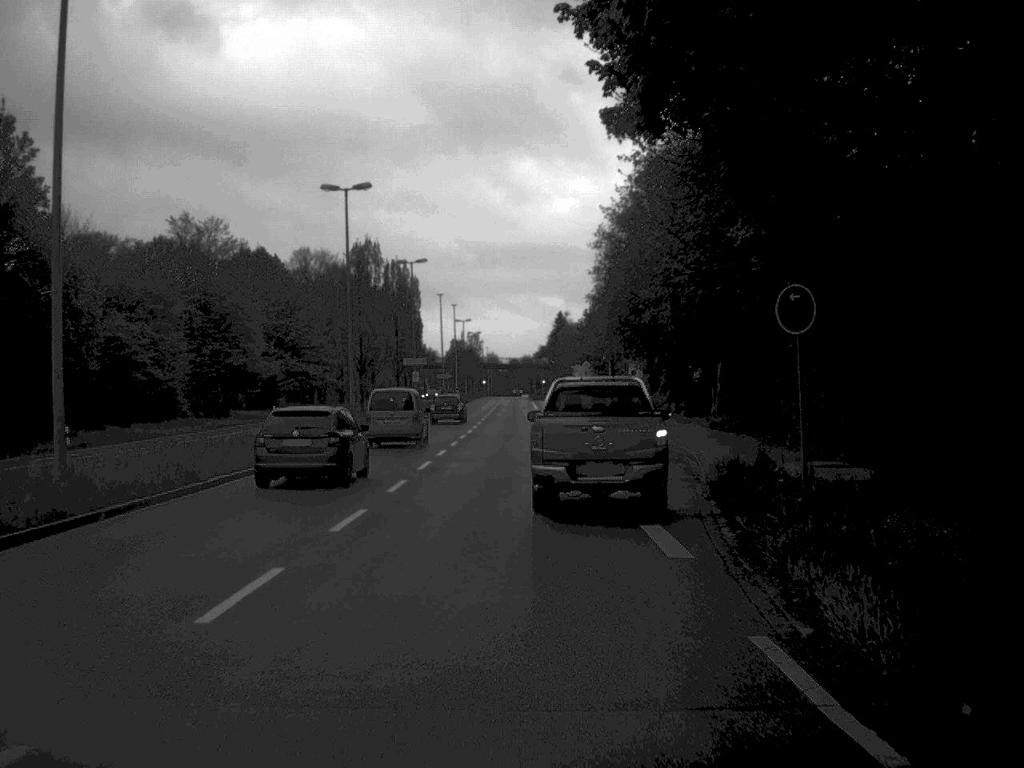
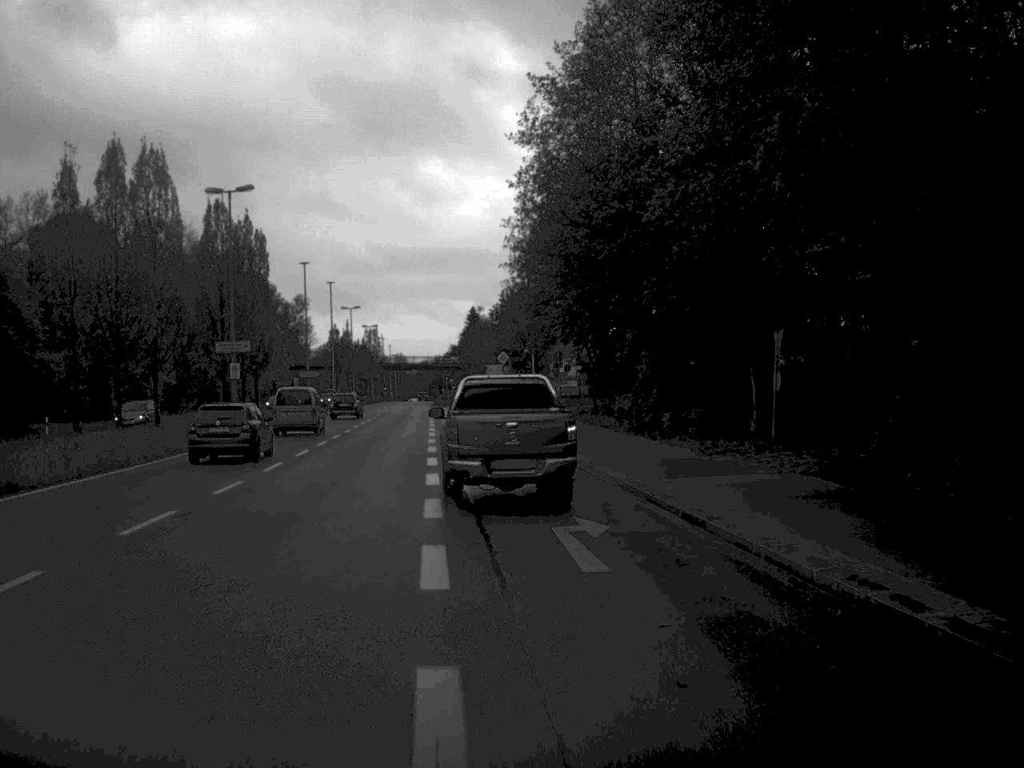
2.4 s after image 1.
(+1.2, +31.5) m; +4°
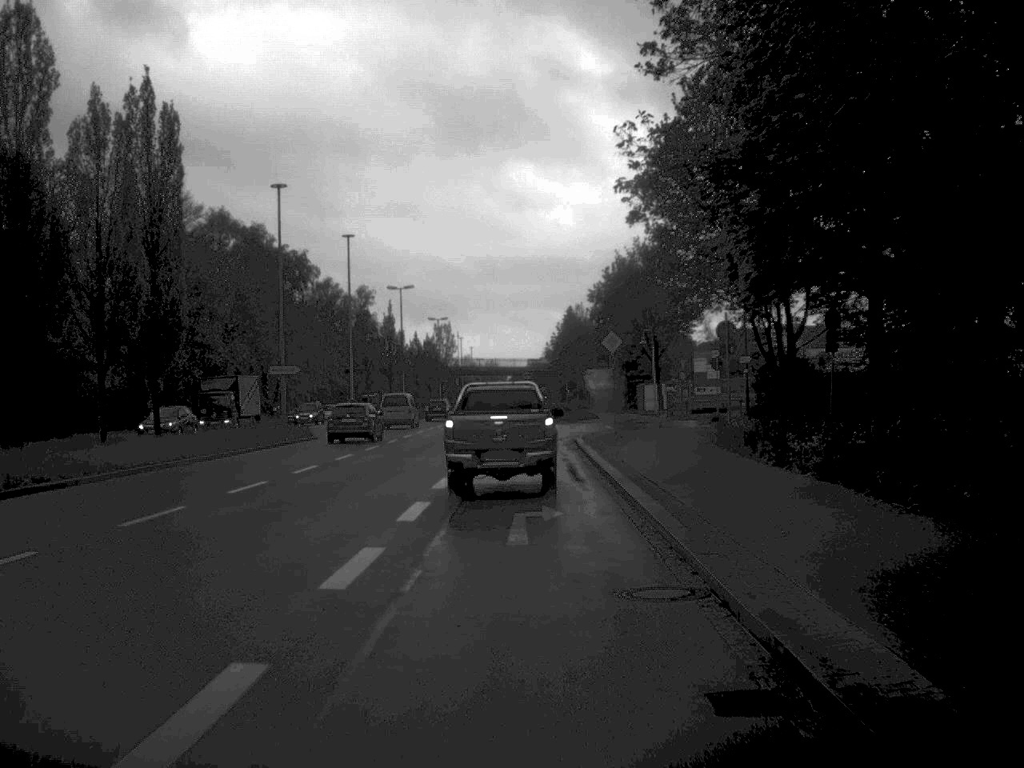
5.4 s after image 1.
(-0.9, +35.2) m; -5°
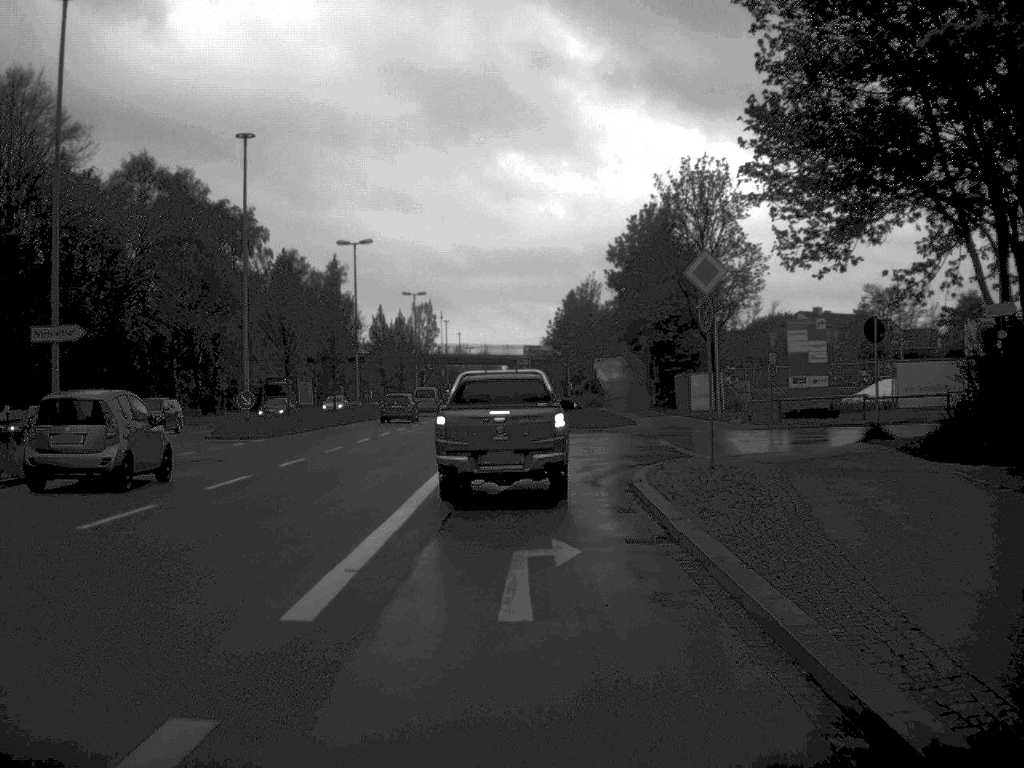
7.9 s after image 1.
(0.0, +25.1) m; 0°
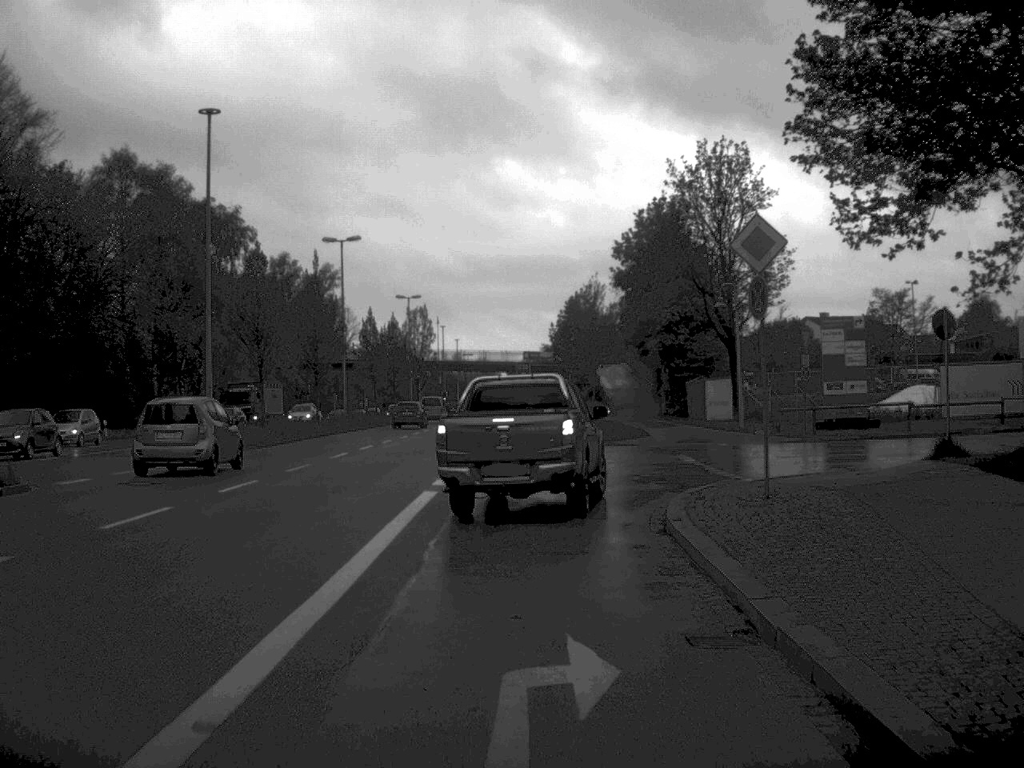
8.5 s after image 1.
(0.0, +5.1) m; 0°
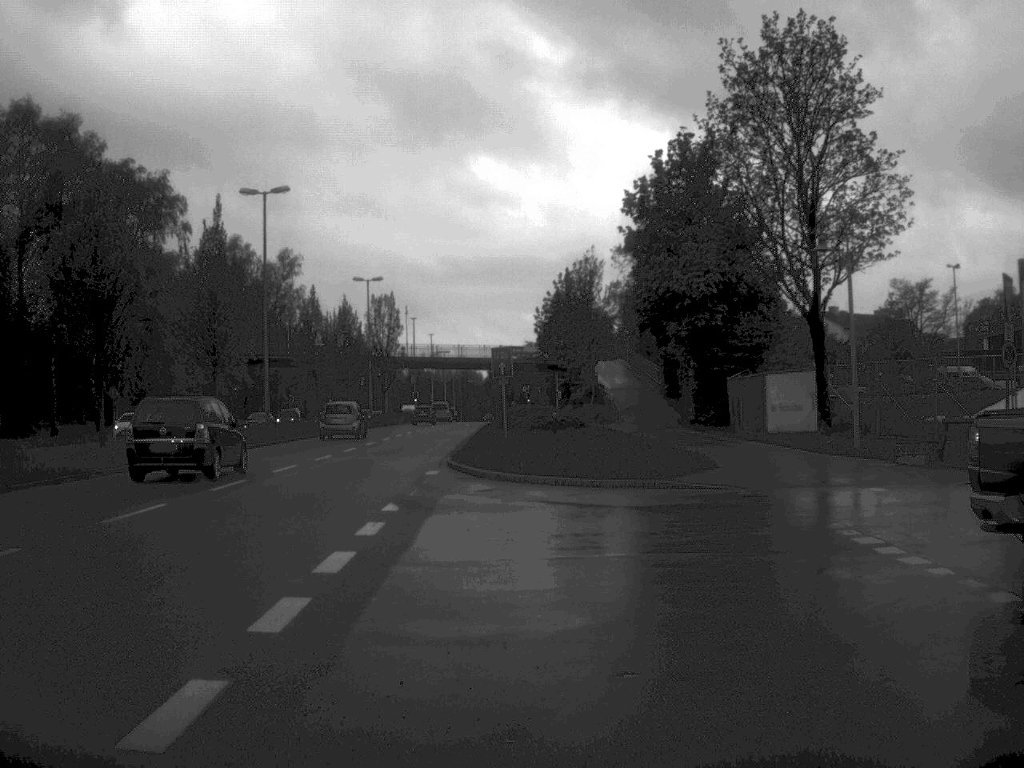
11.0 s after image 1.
(0.0, +16.7) m; +1°
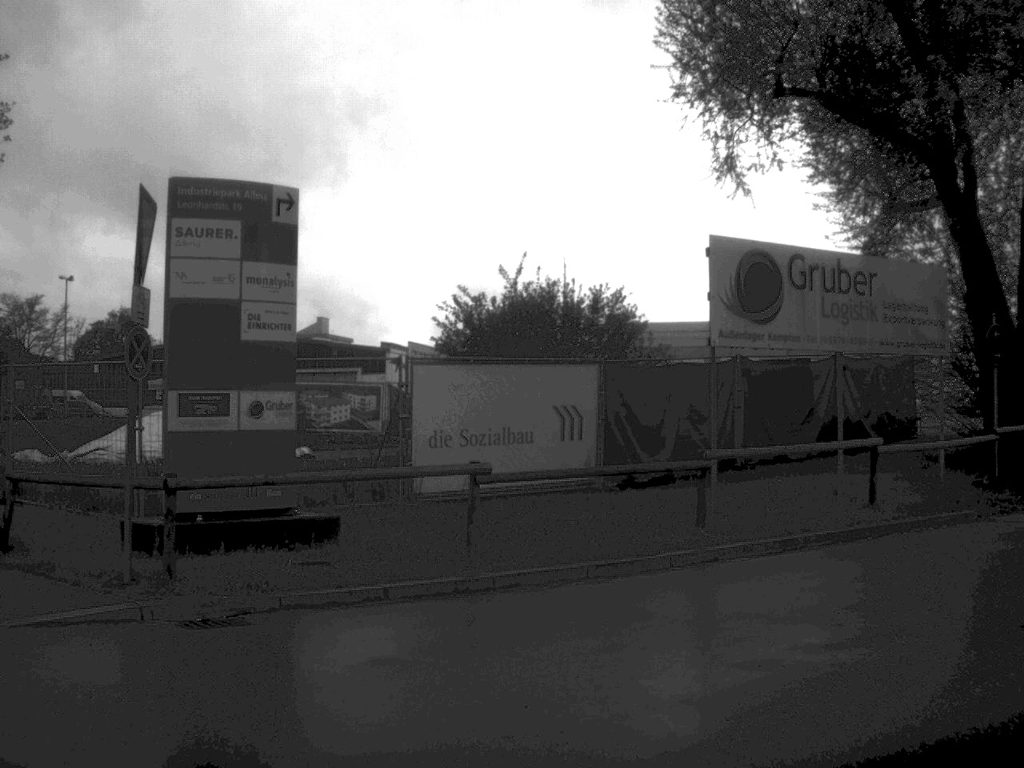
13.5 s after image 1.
(+2.7, +10.1) m; +40°
